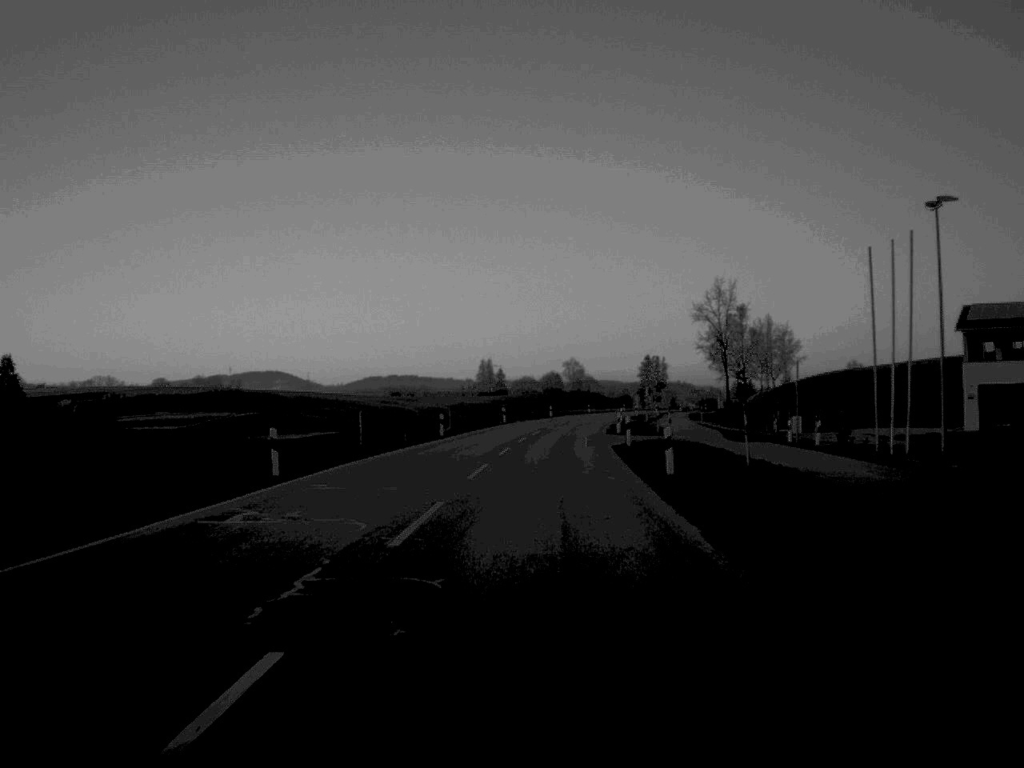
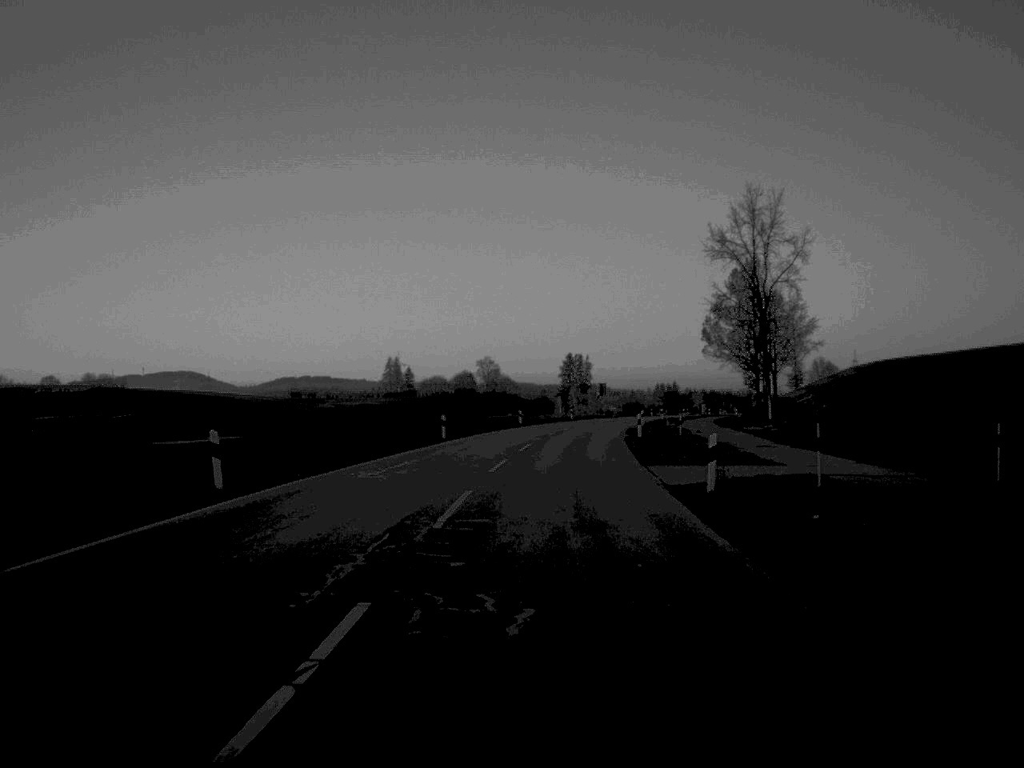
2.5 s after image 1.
(+2.2, +69.0) m; +4°
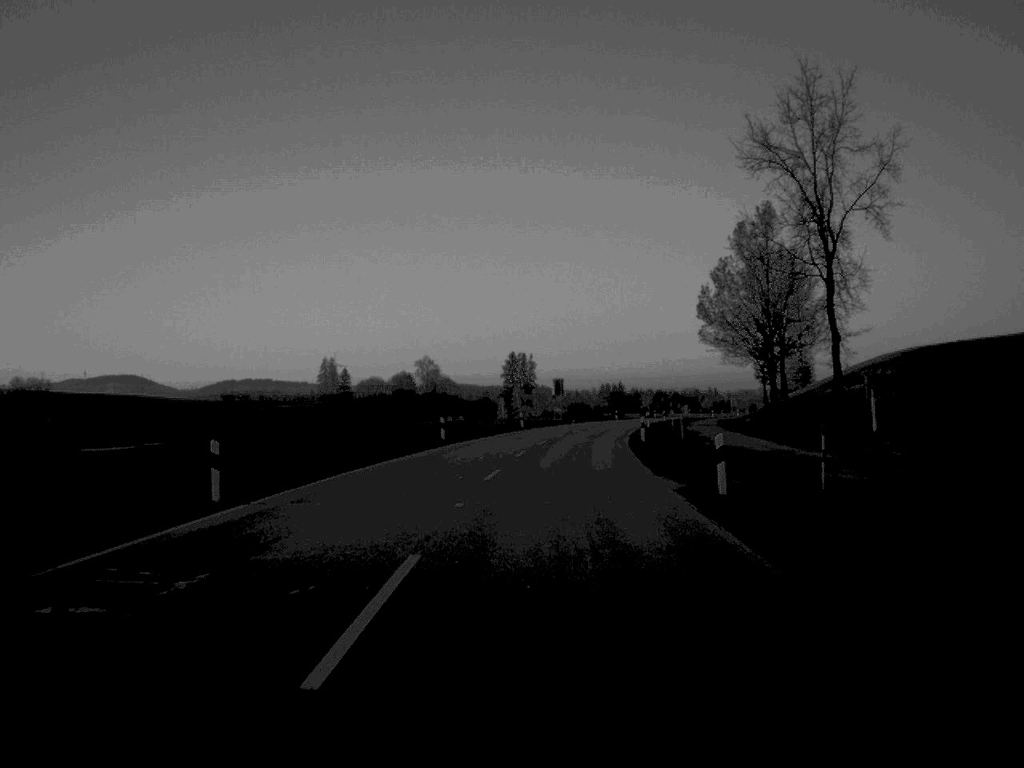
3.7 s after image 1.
(+0.7, +33.0) m; +3°
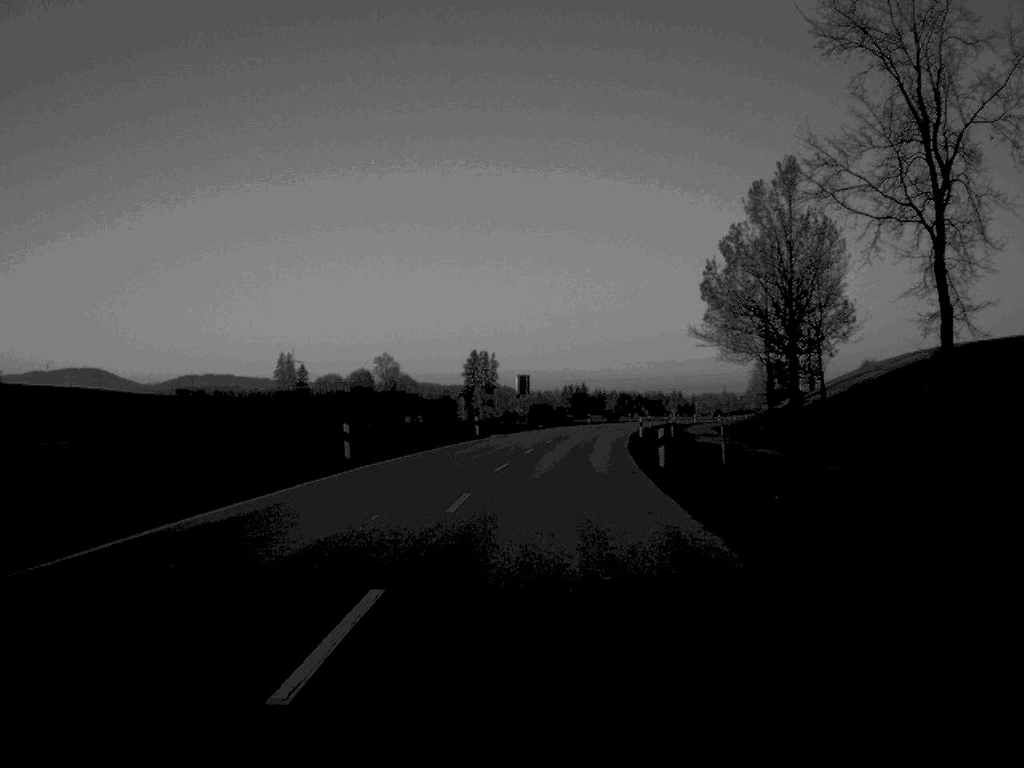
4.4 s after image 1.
(+0.3, +19.1) m; +2°
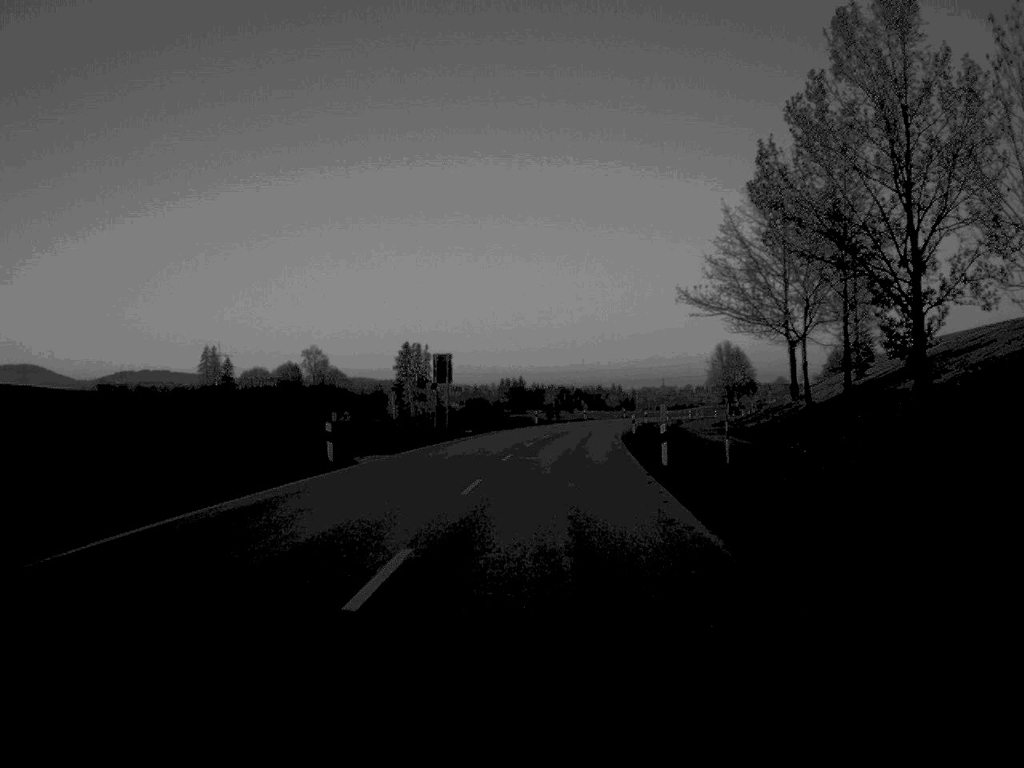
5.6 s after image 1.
(+0.8, +32.9) m; +3°
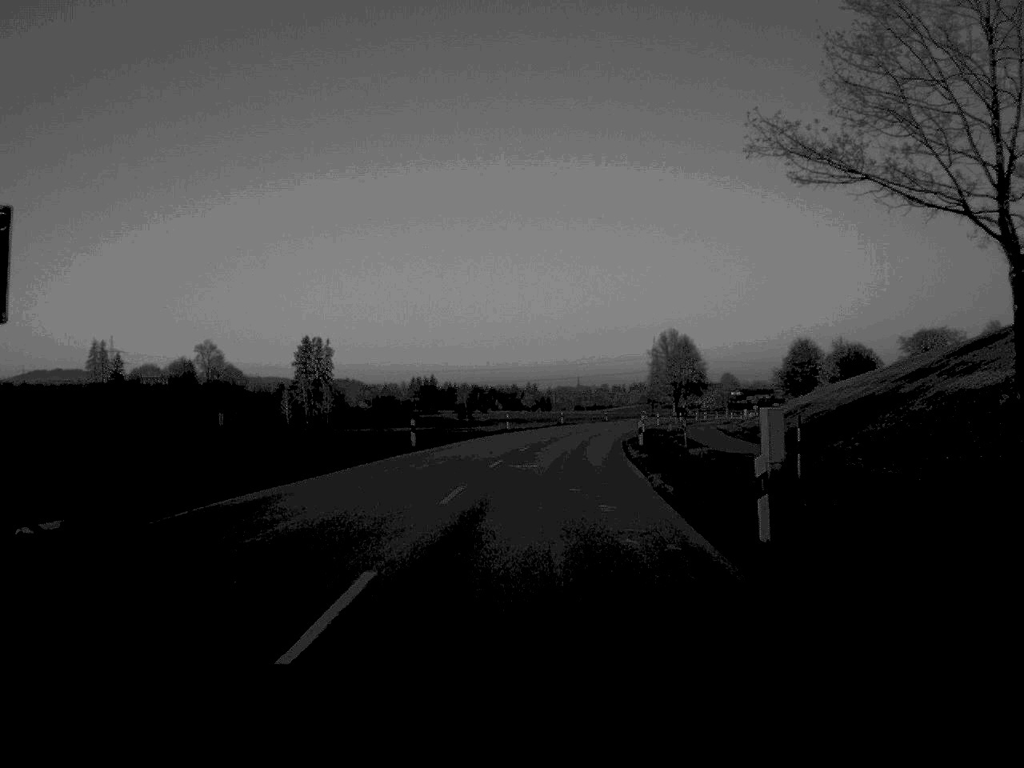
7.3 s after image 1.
(+1.7, +49.4) m; +4°
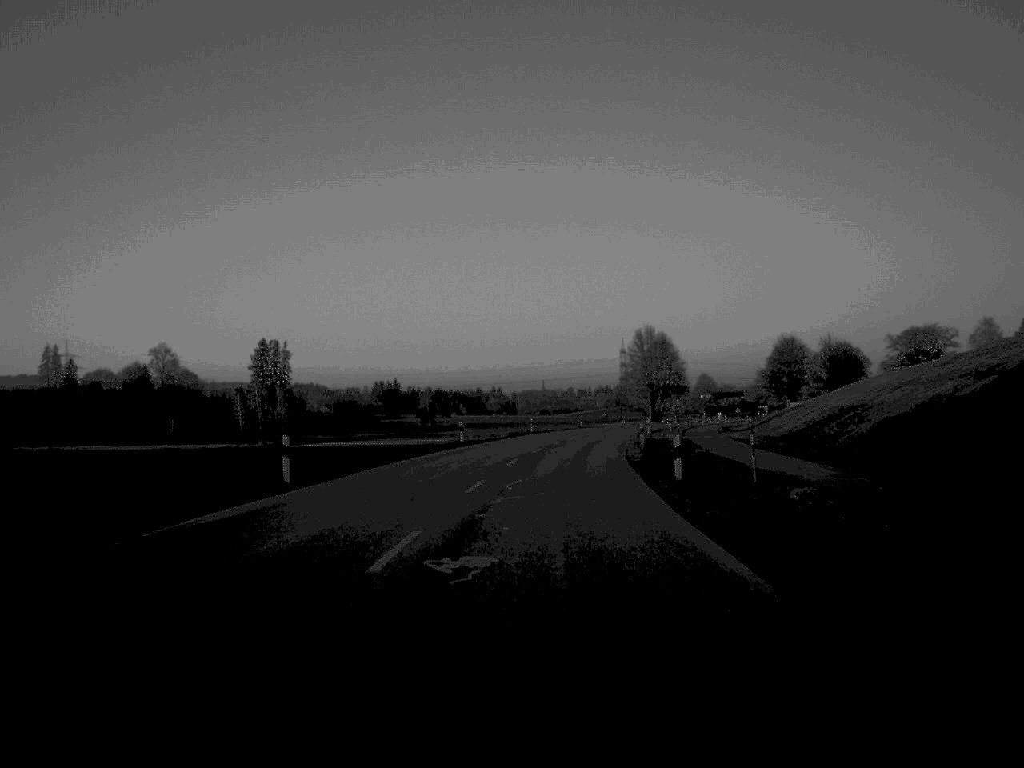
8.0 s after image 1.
(+0.3, +19.5) m; +2°
